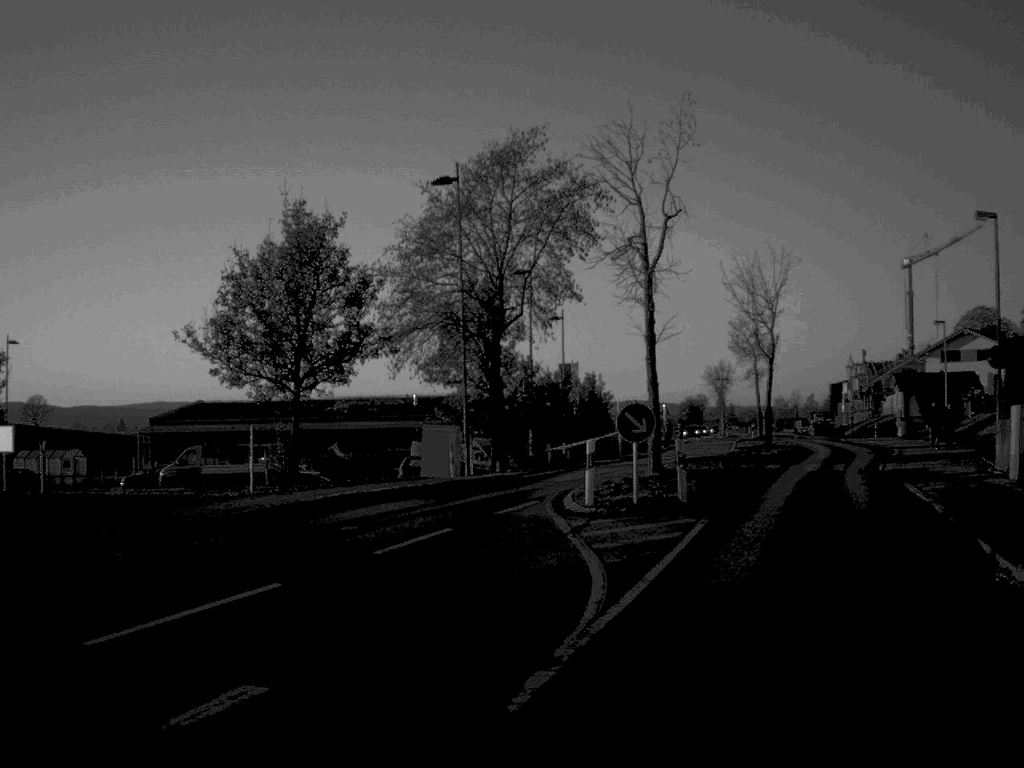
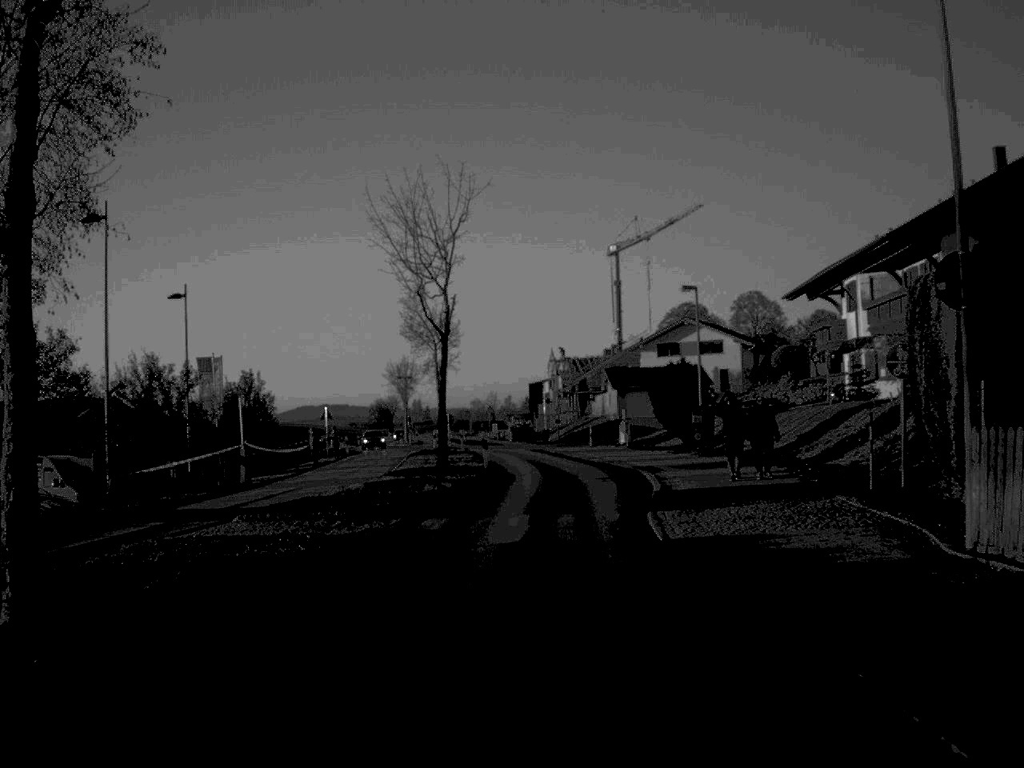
(+3.4, +18.1) m; +12°
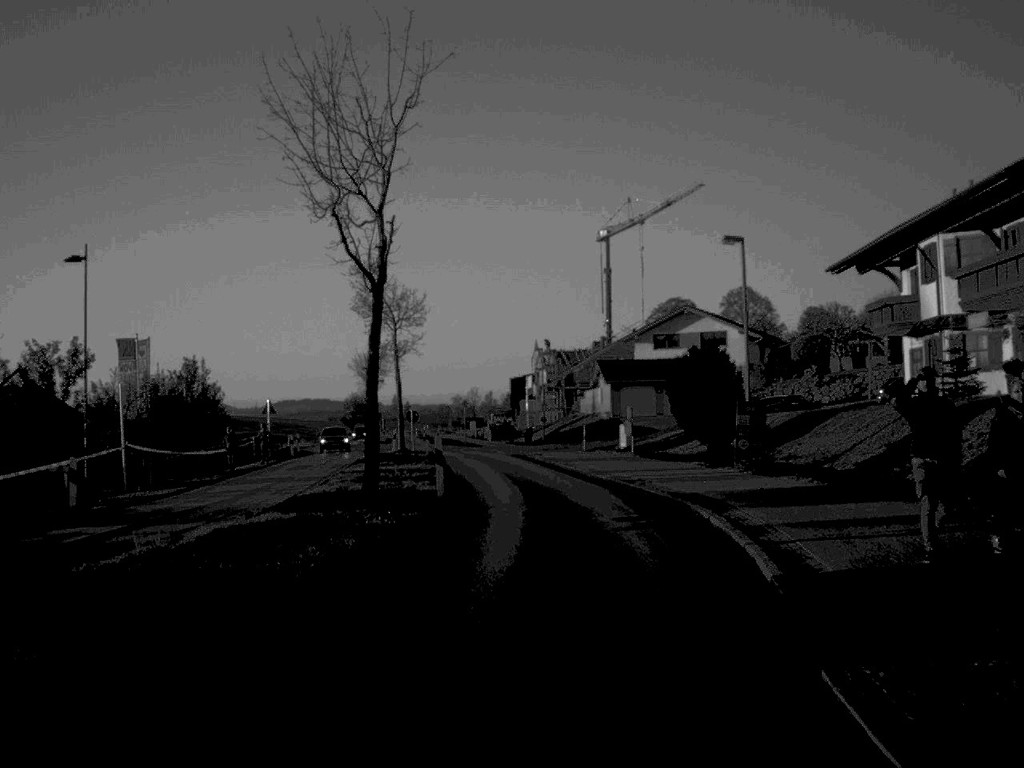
(0.0, +12.5) m; +1°
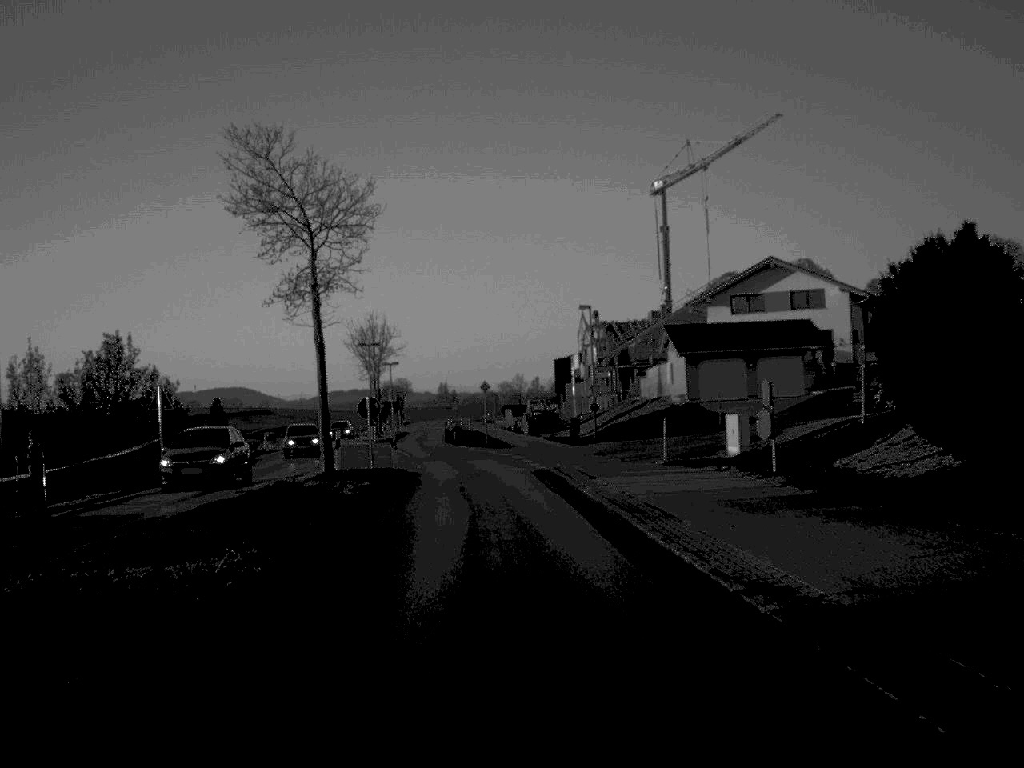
(+0.1, +24.2) m; -3°
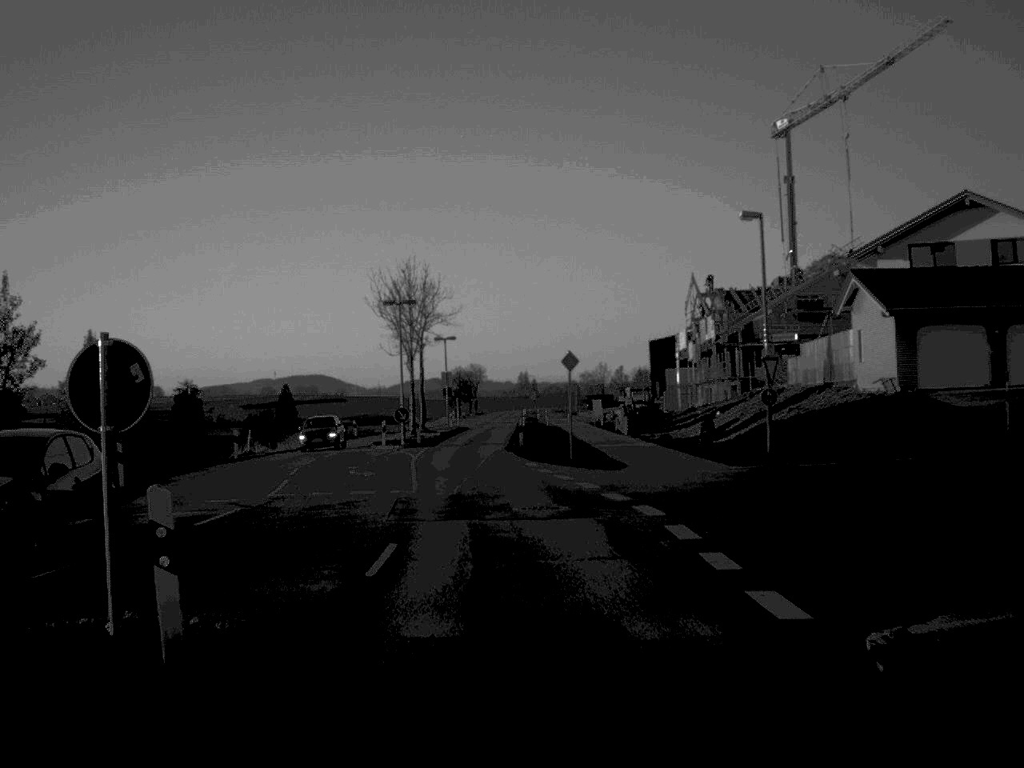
(-0.8, +25.3) m; -4°
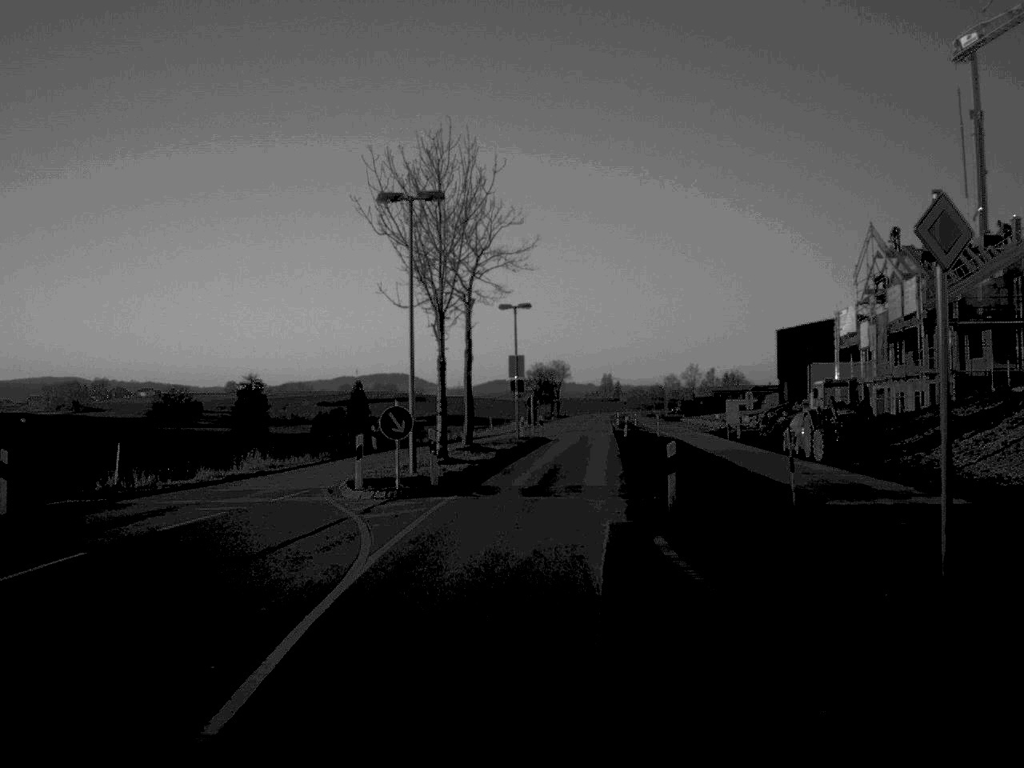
(-1.0, +27.8) m; -4°
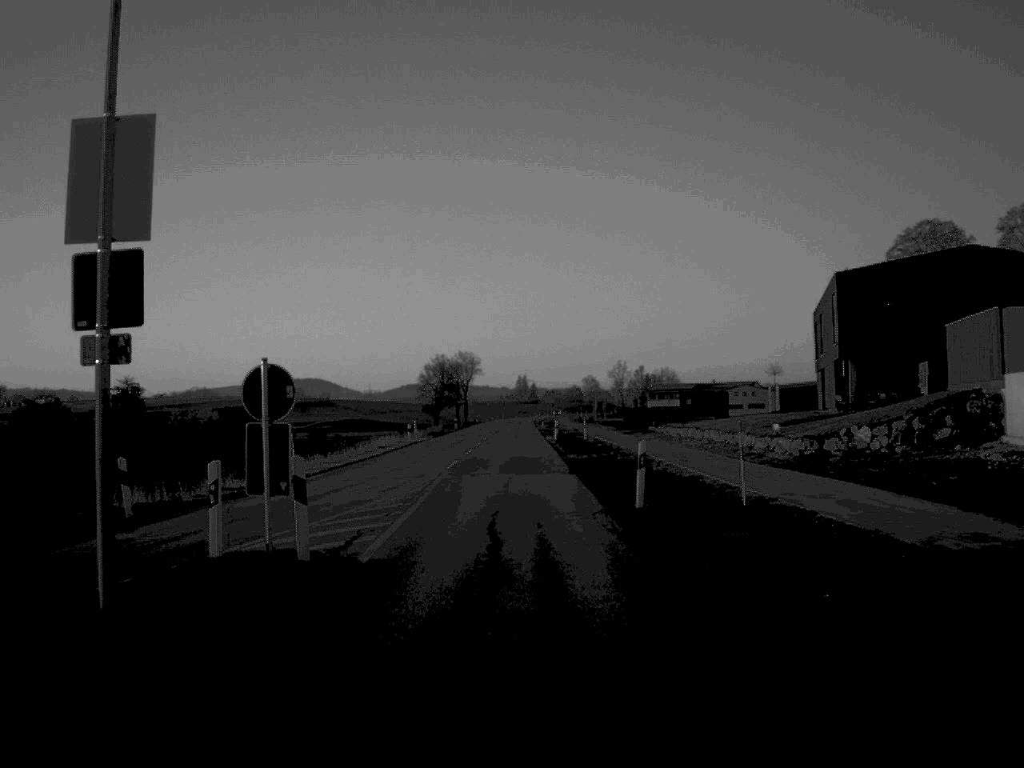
(+2.1, +48.1) m; +4°
